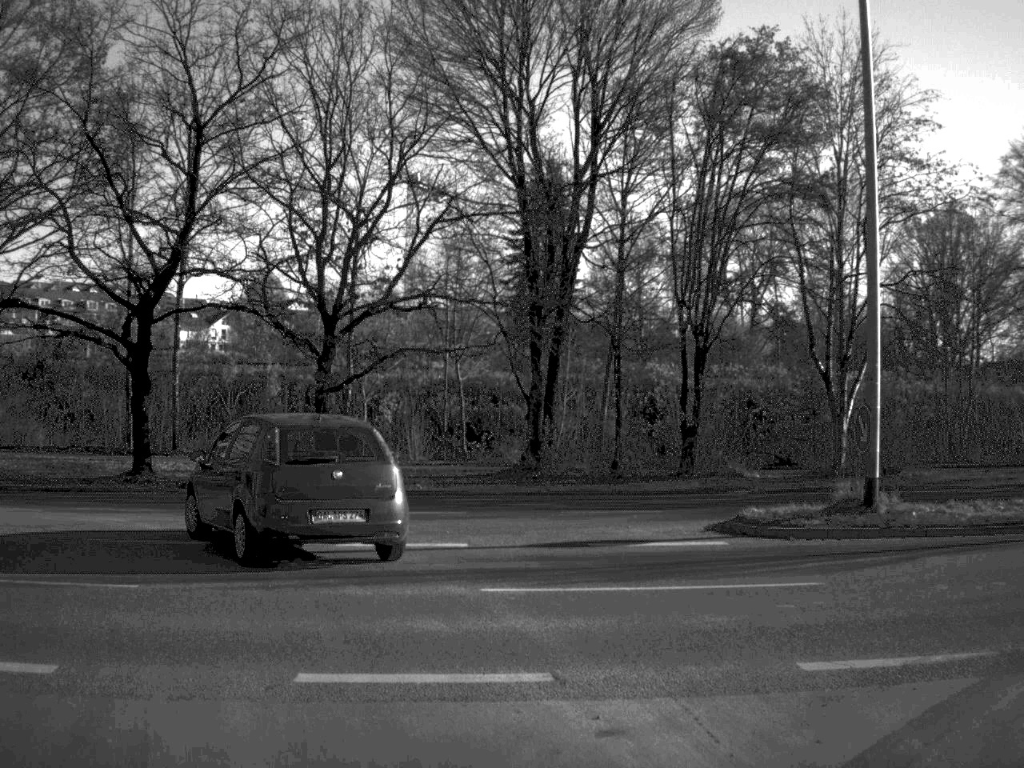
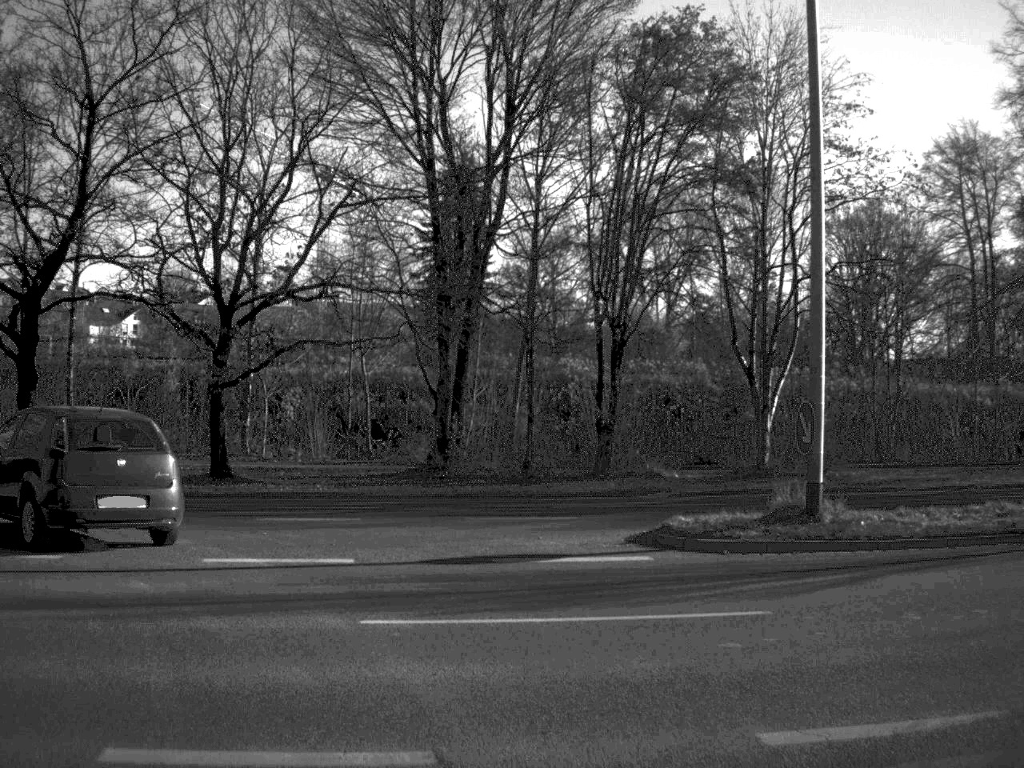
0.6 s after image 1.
(+0.1, +1.9) m; +4°
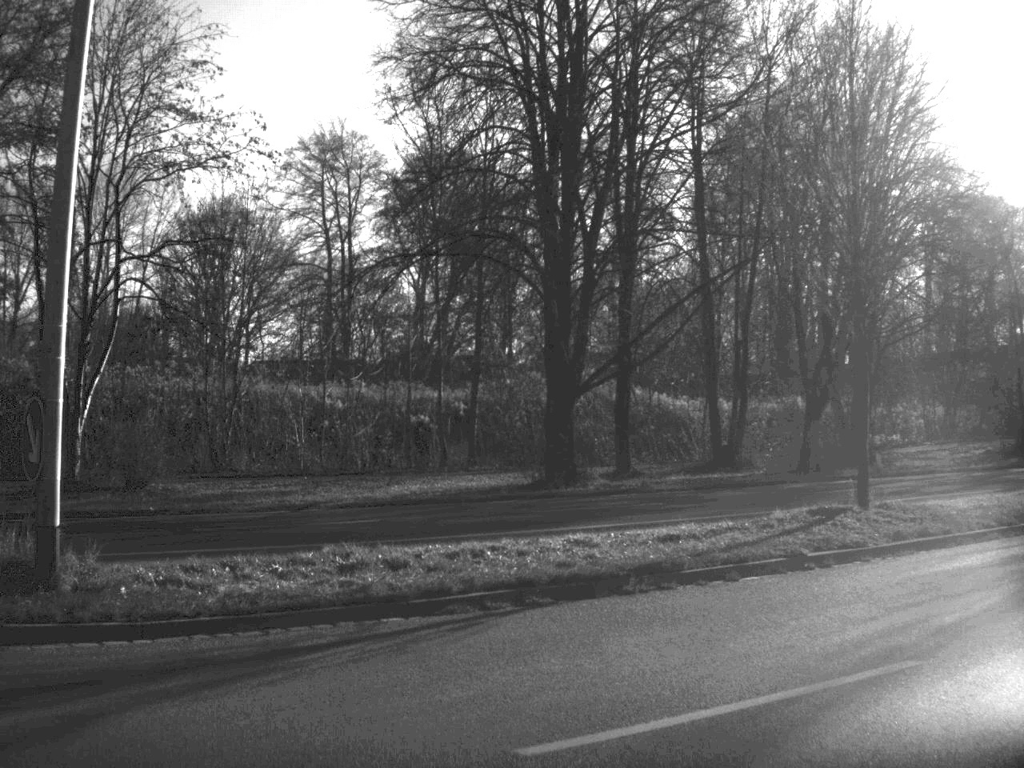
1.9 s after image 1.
(+1.2, +5.1) m; +30°
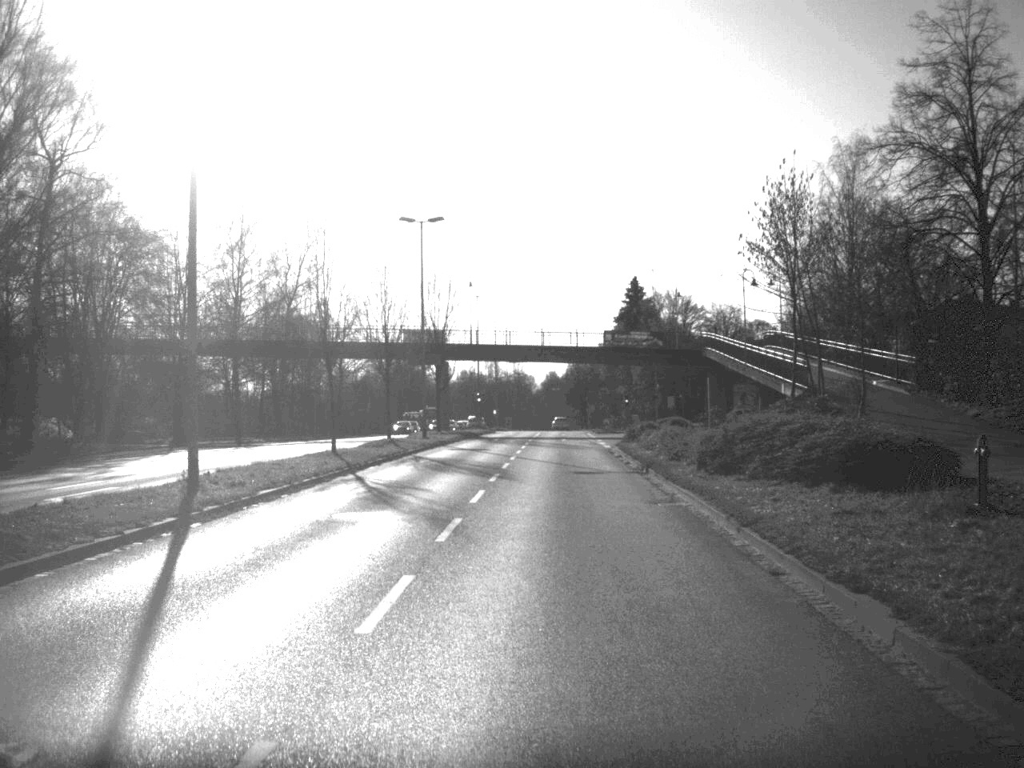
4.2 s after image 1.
(+6.7, +10.8) m; +51°
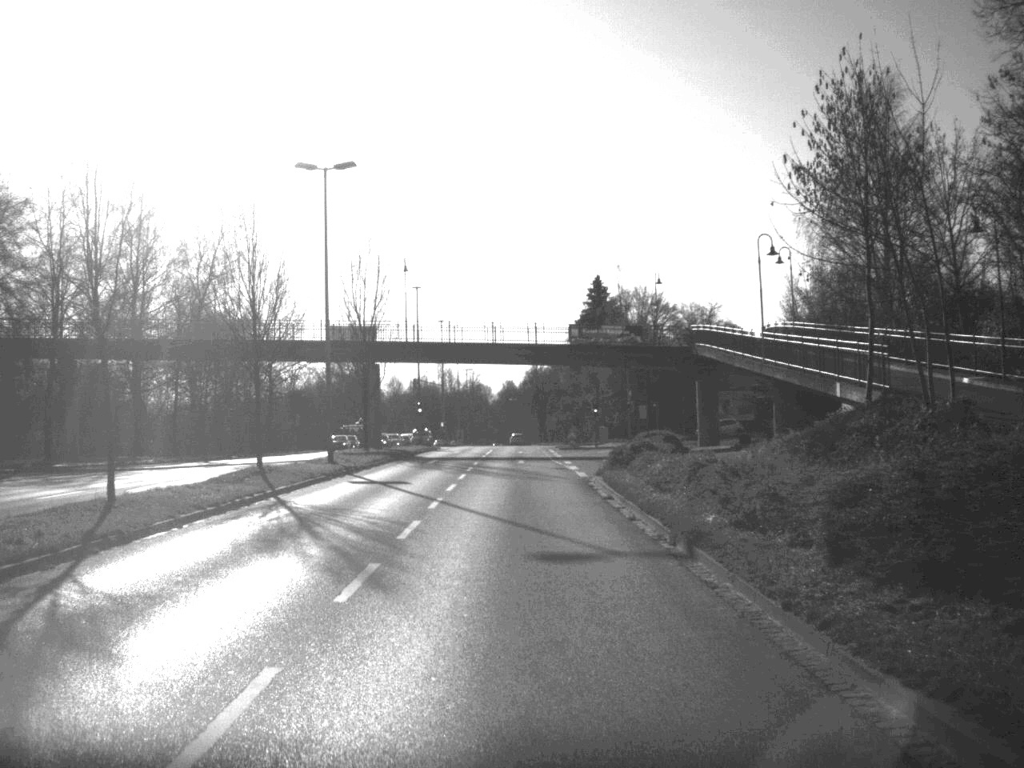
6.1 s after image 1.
(+0.4, +15.8) m; +1°
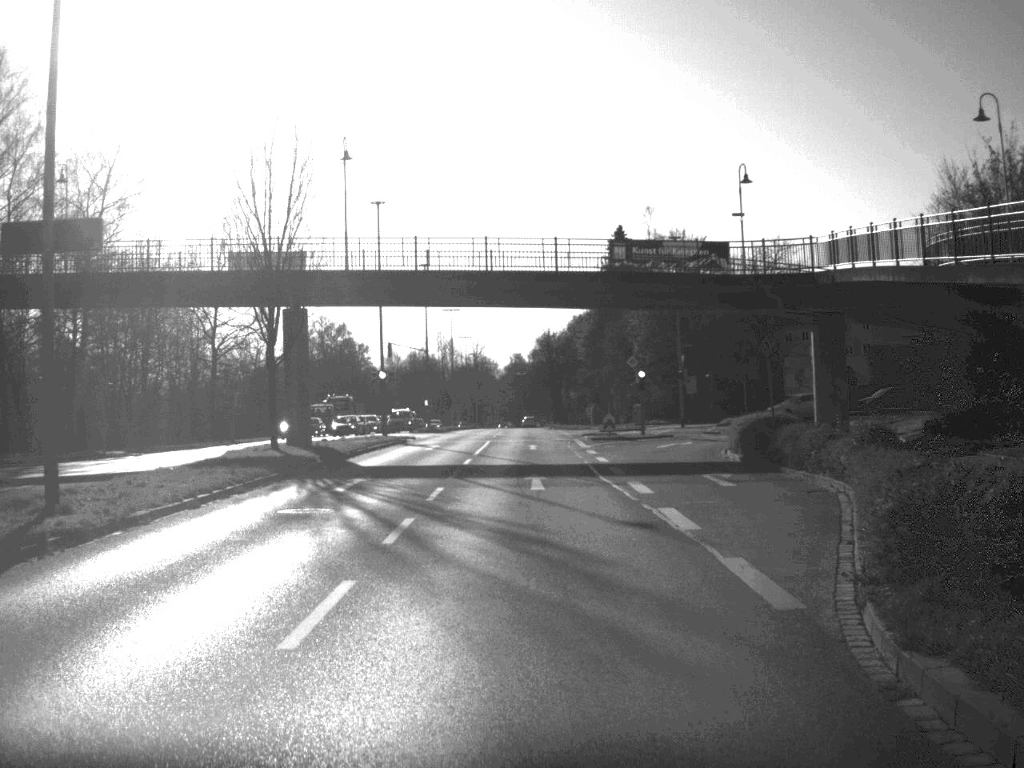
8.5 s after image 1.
(-0.3, +26.7) m; 0°
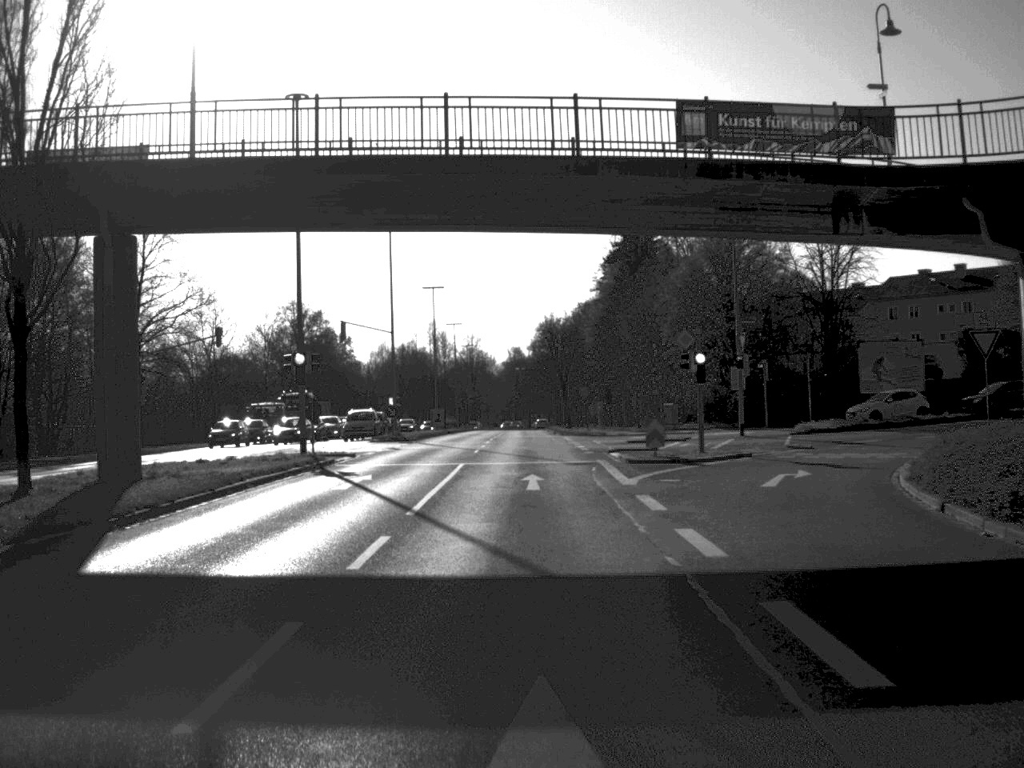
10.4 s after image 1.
(+0.1, +19.7) m; 0°
